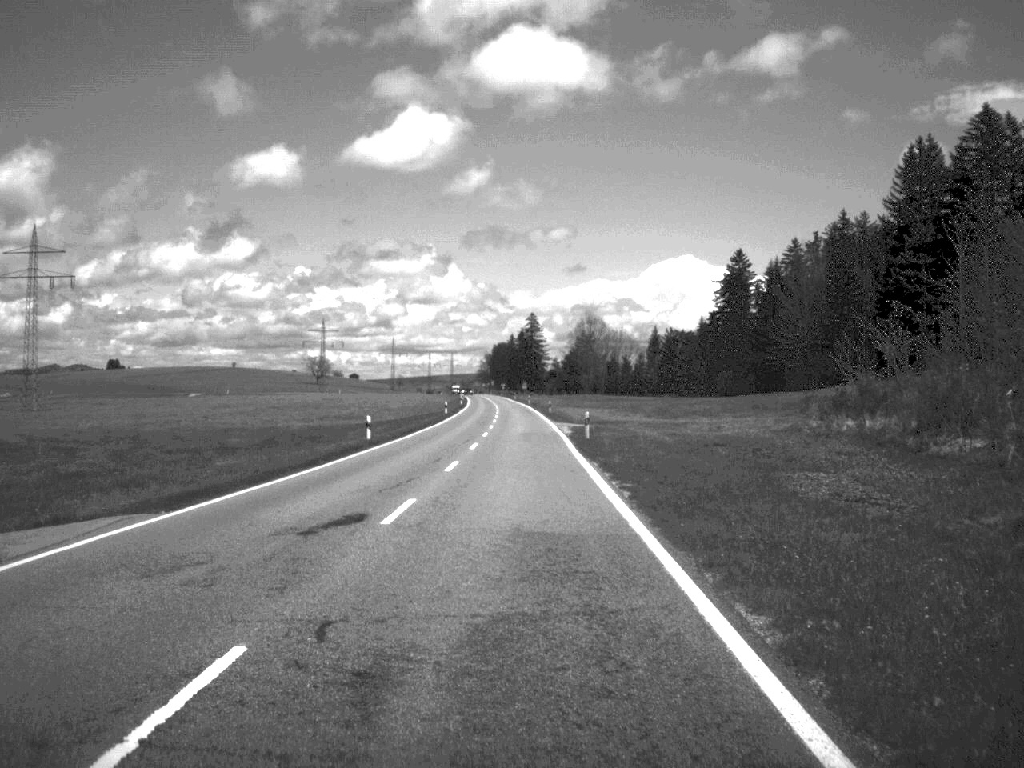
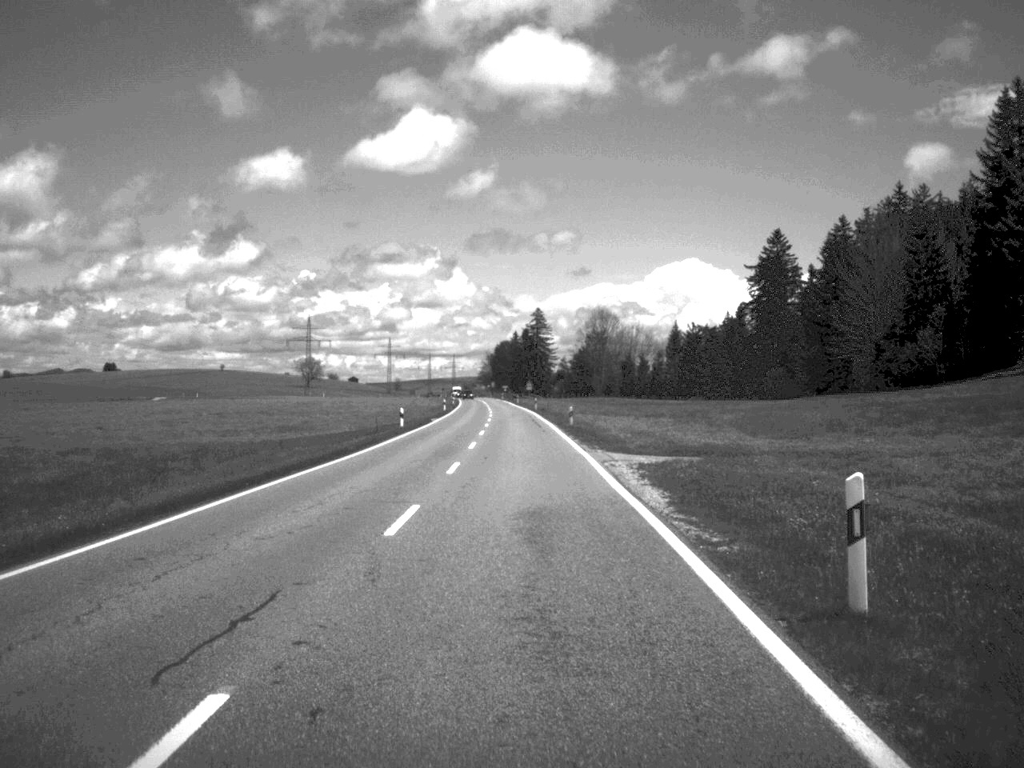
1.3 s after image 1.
(-0.1, +36.3) m; 0°
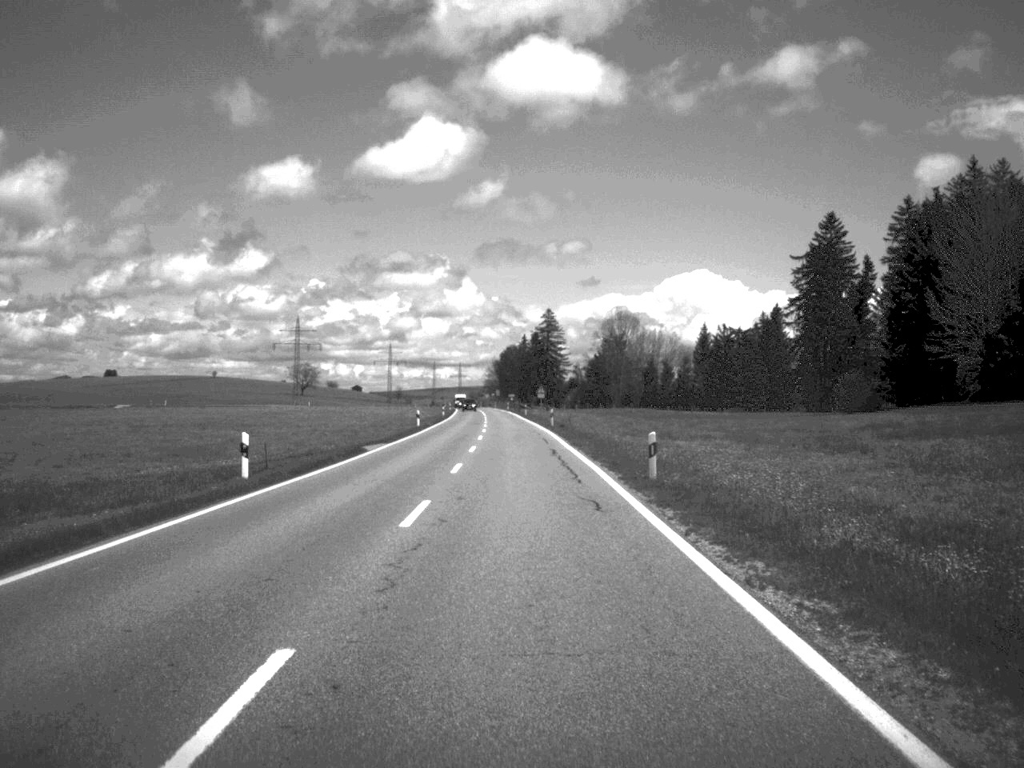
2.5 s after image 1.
(-0.2, +33.9) m; 0°
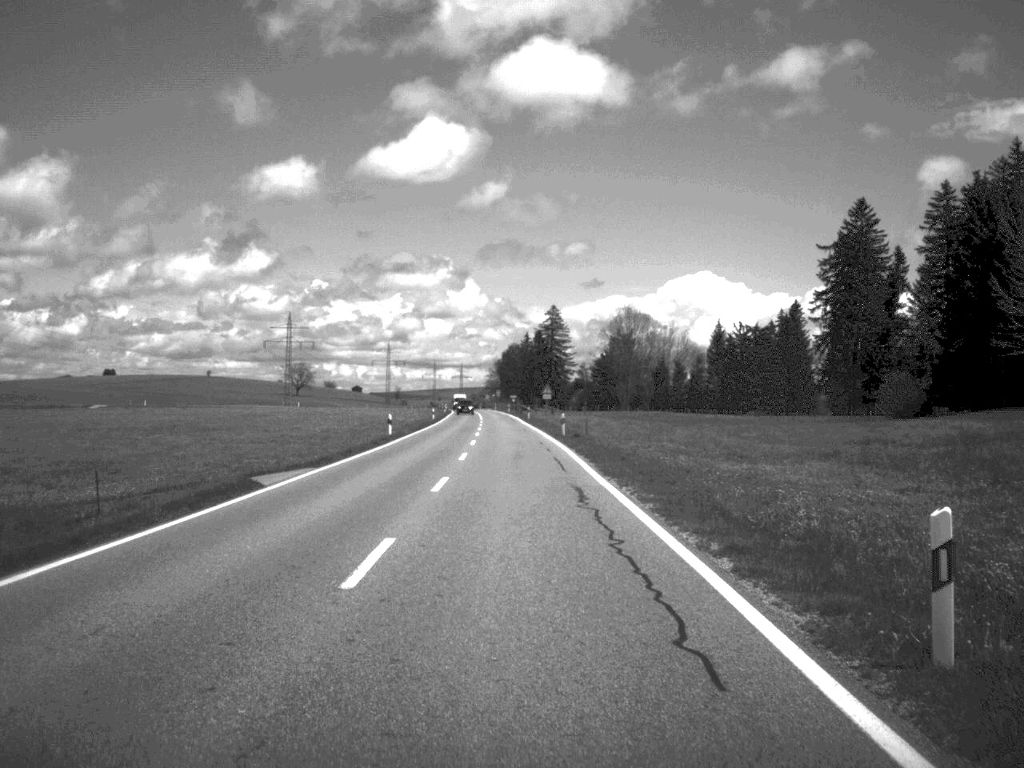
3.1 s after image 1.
(0.0, +16.6) m; 0°
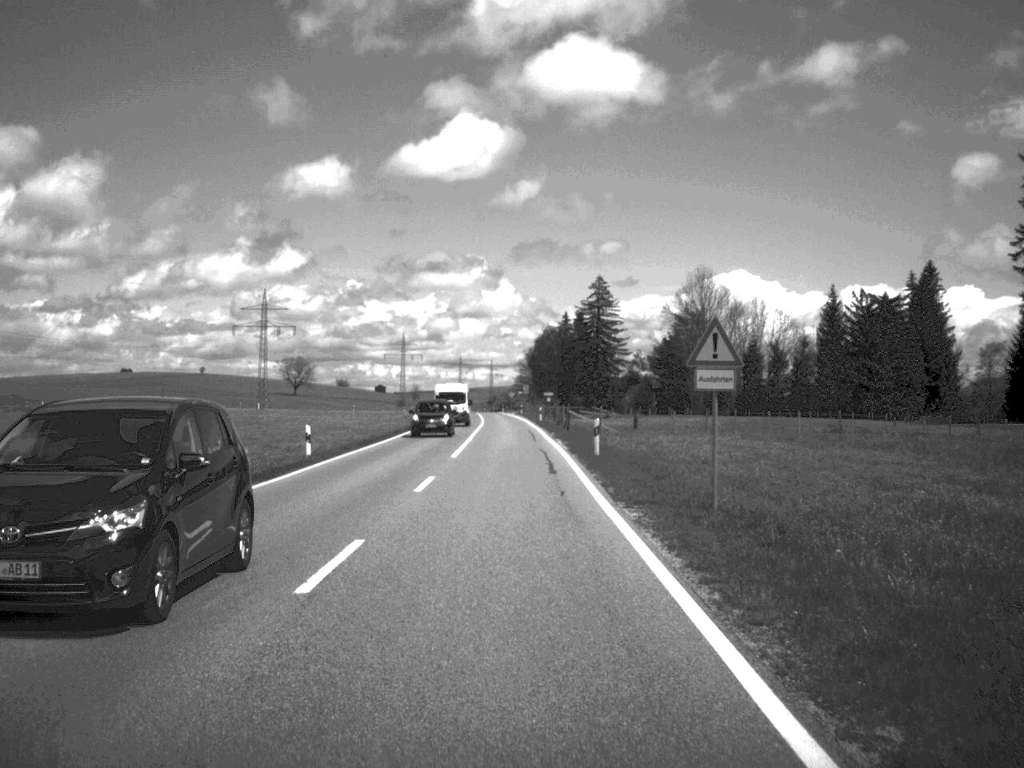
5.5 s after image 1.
(-0.8, +70.6) m; -2°
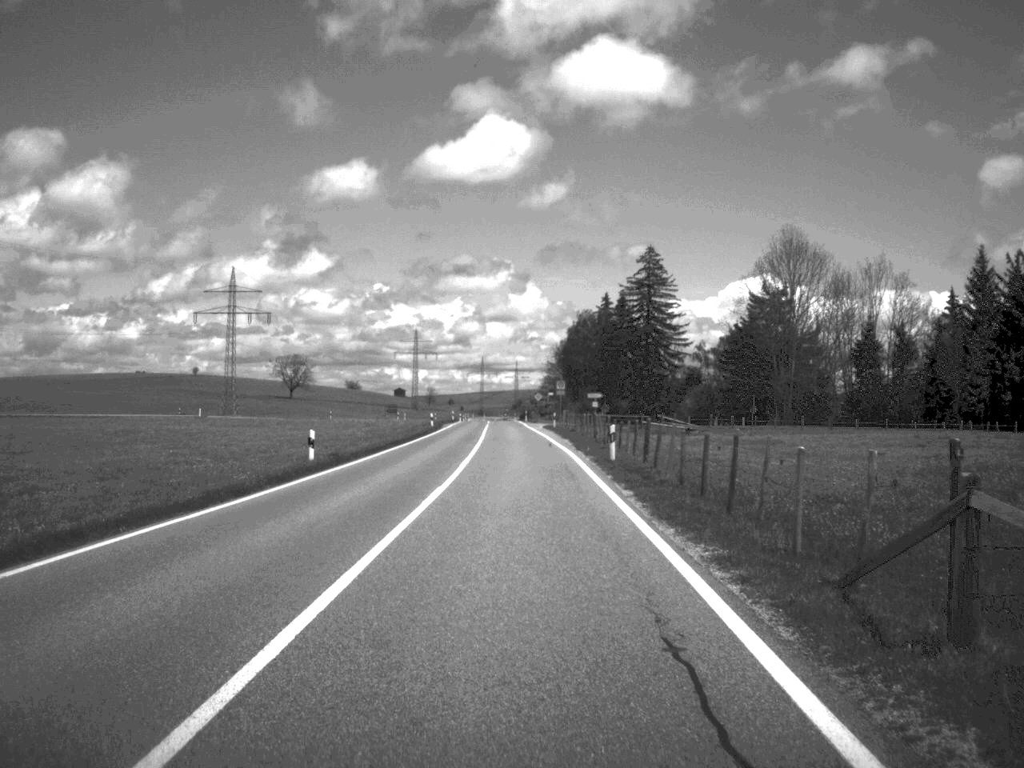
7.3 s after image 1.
(-0.6, +51.2) m; -1°
